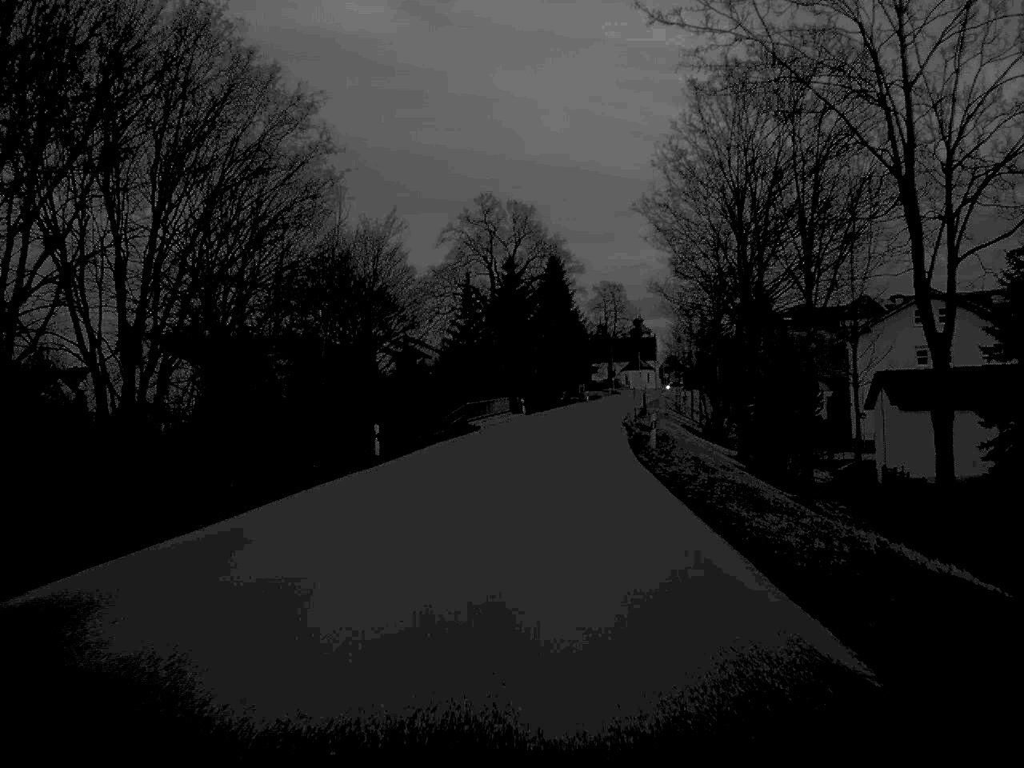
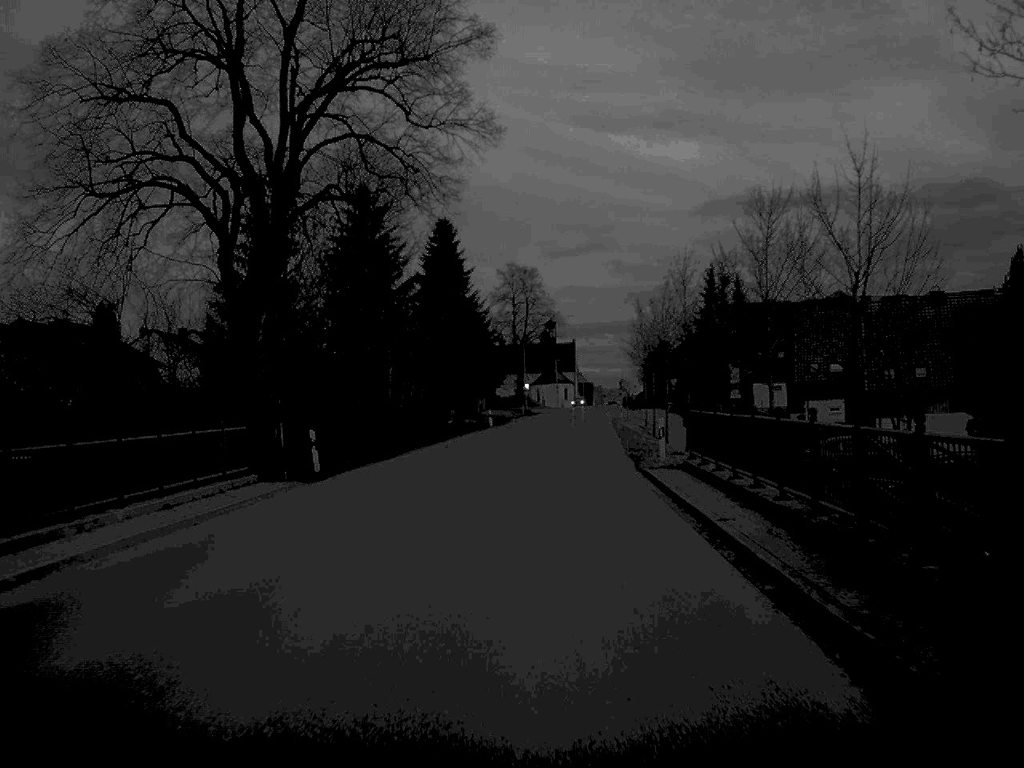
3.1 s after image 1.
(+2.4, +56.6) m; +5°
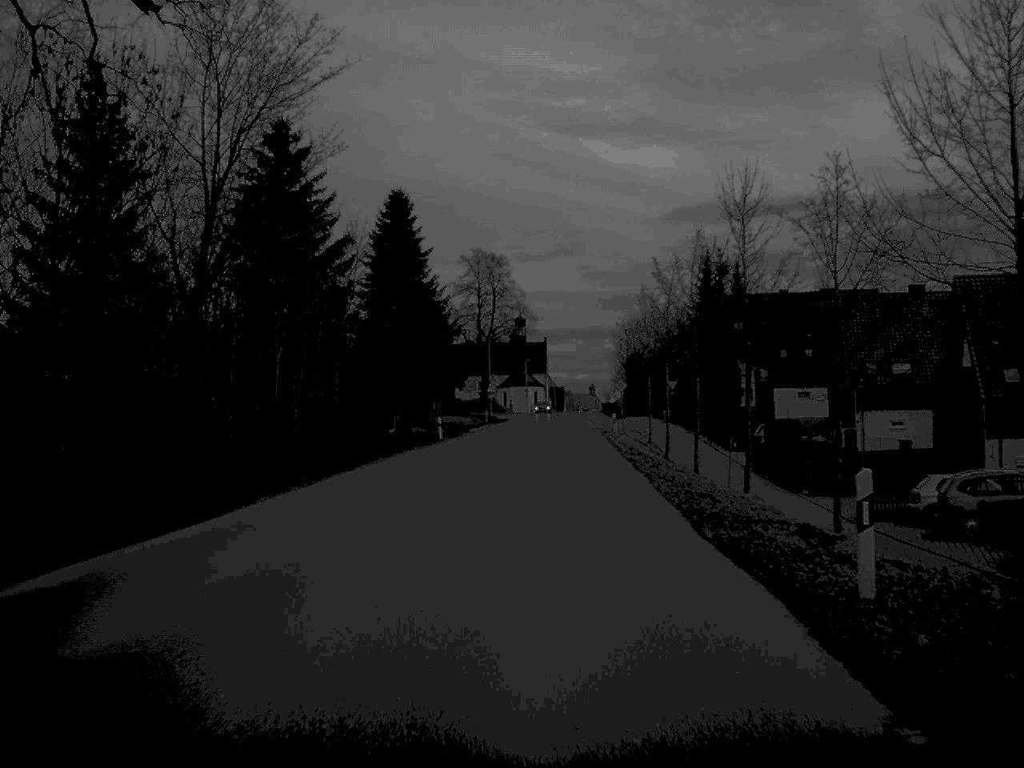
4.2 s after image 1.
(+0.3, +20.0) m; +2°
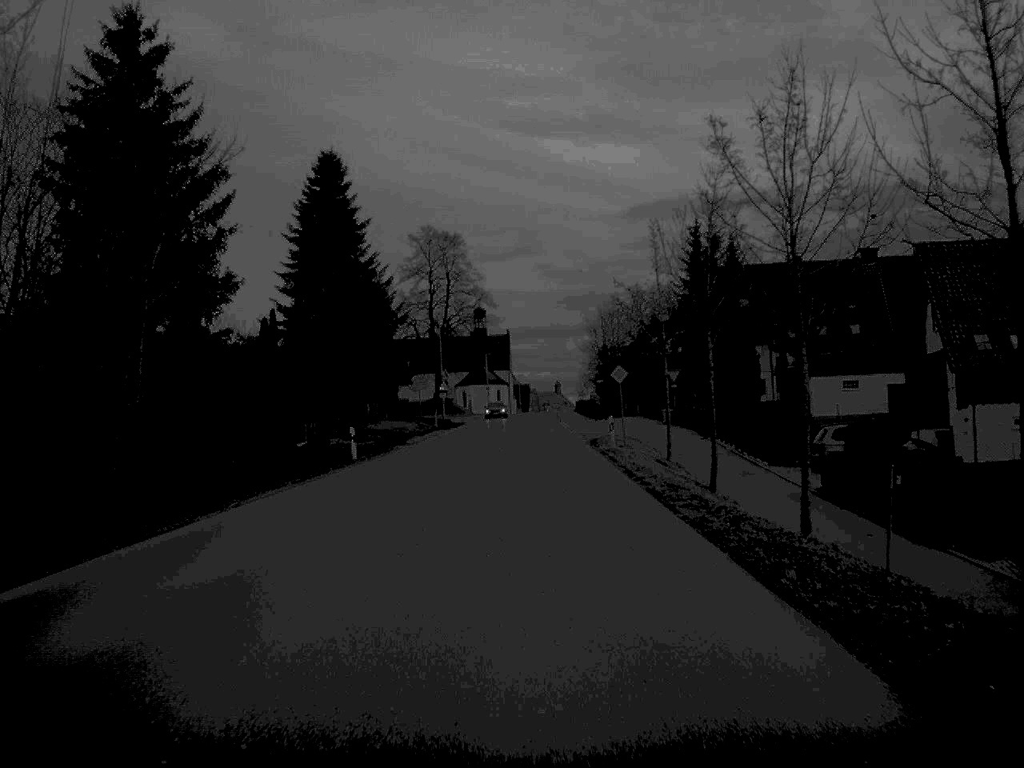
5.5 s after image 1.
(+0.3, +19.5) m; +2°
